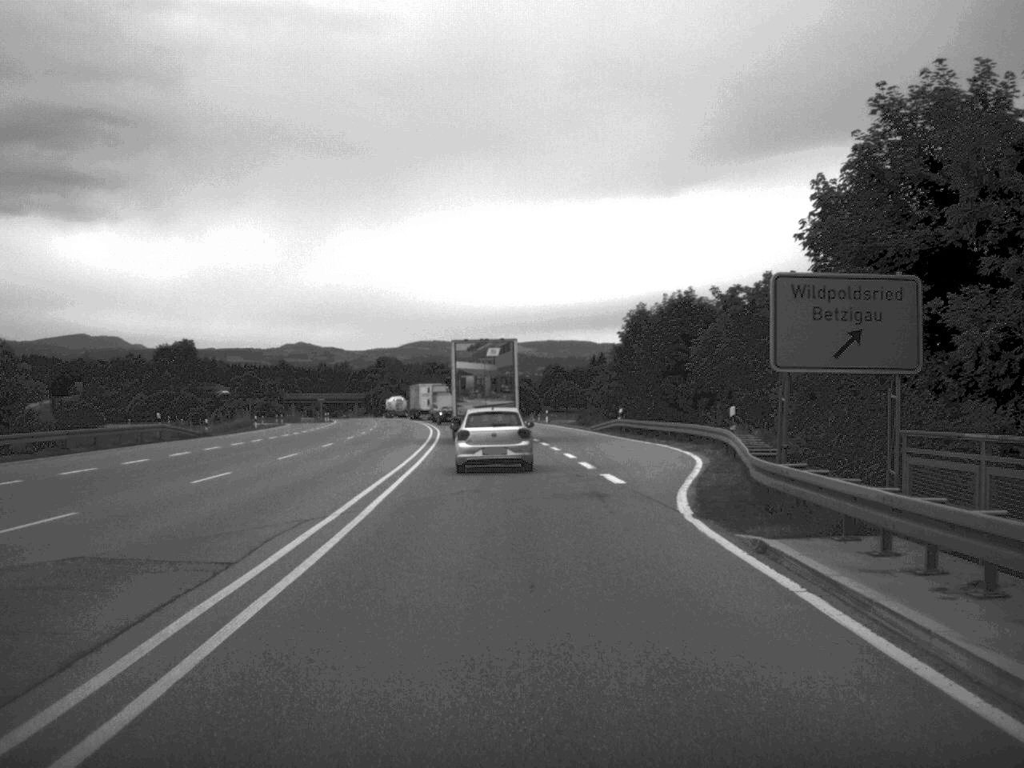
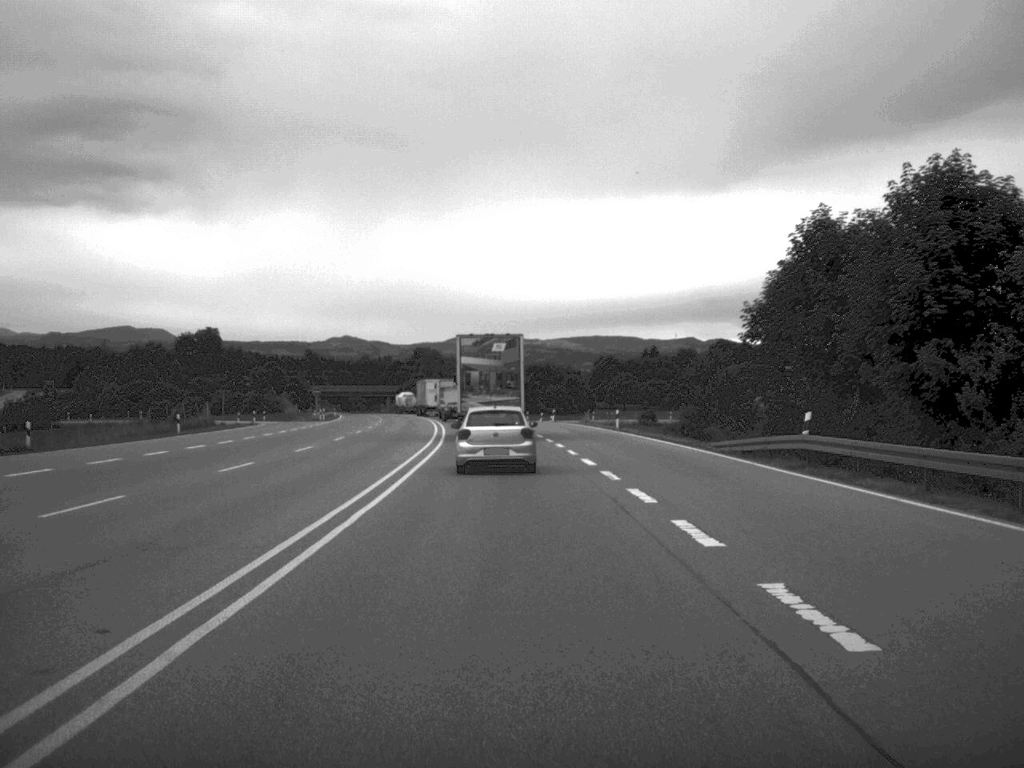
(-0.7, +33.2) m; -2°
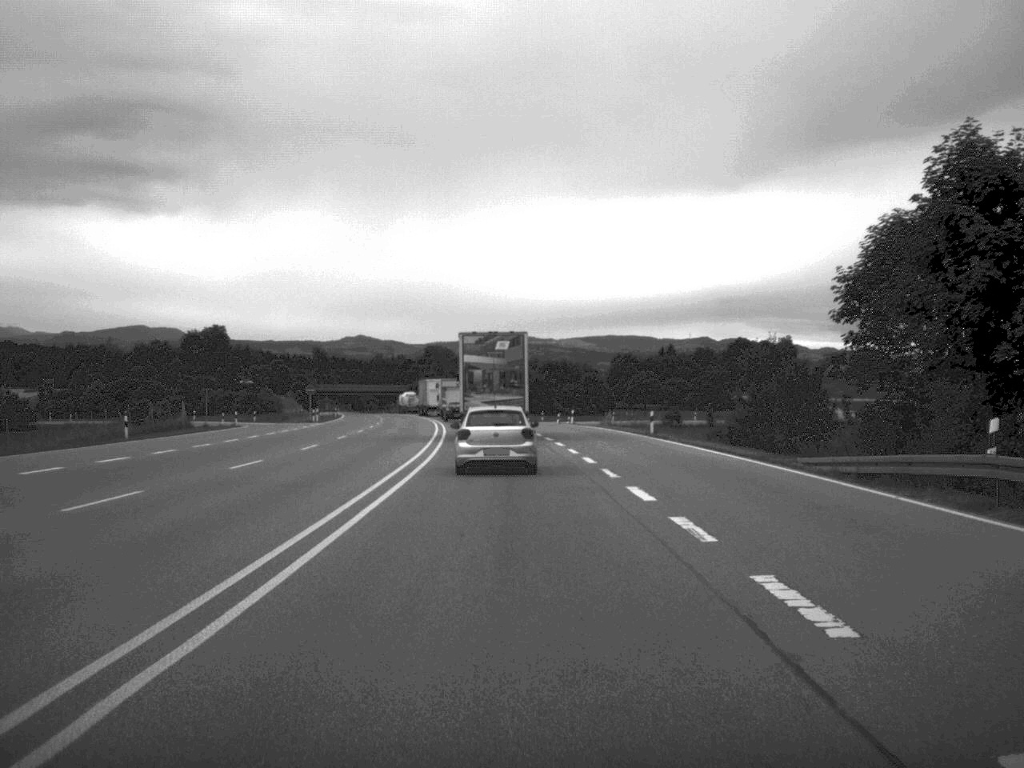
(-0.1, +10.9) m; -1°
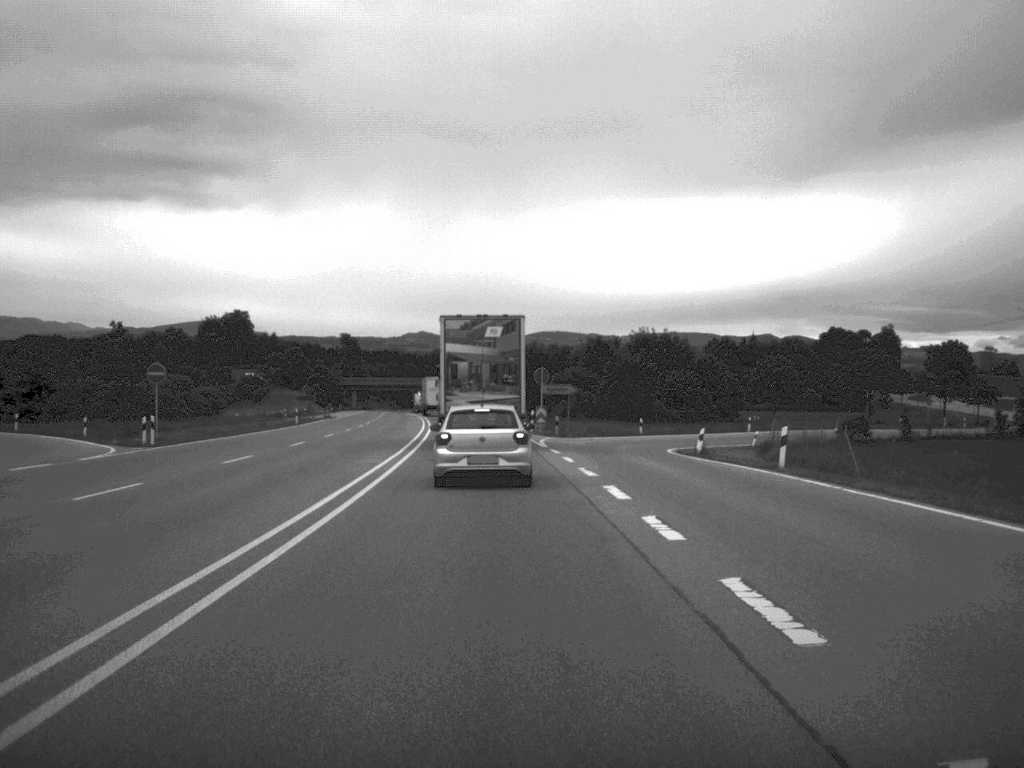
(-1.4, +57.6) m; -3°
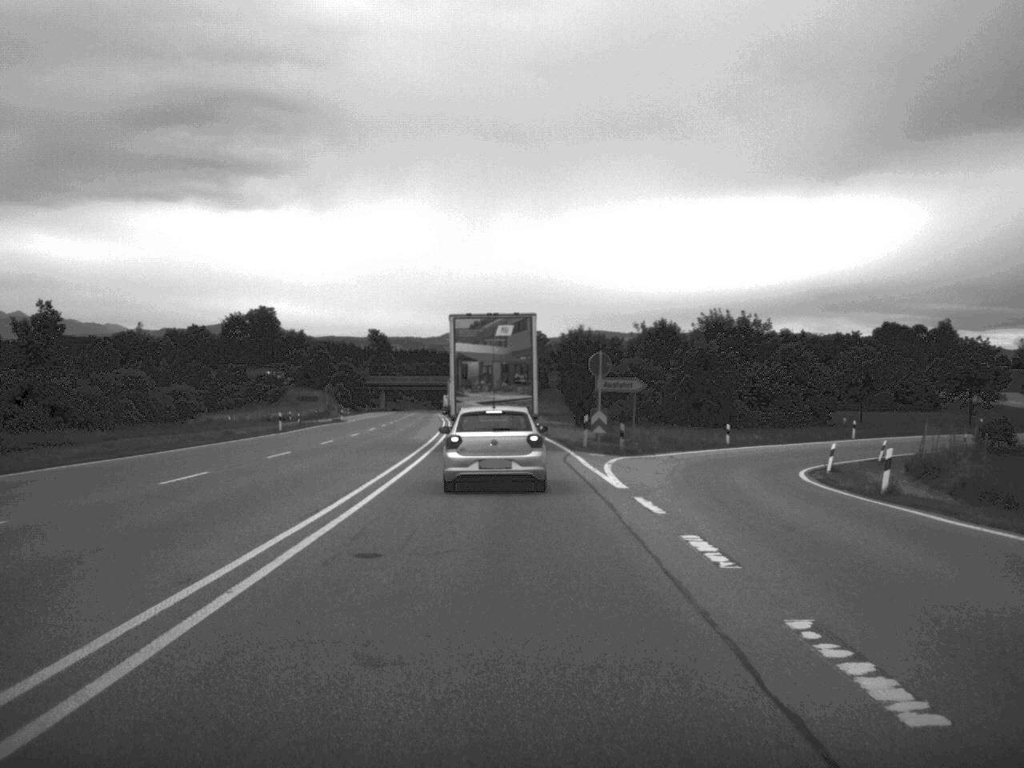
(-0.3, +19.4) m; -2°
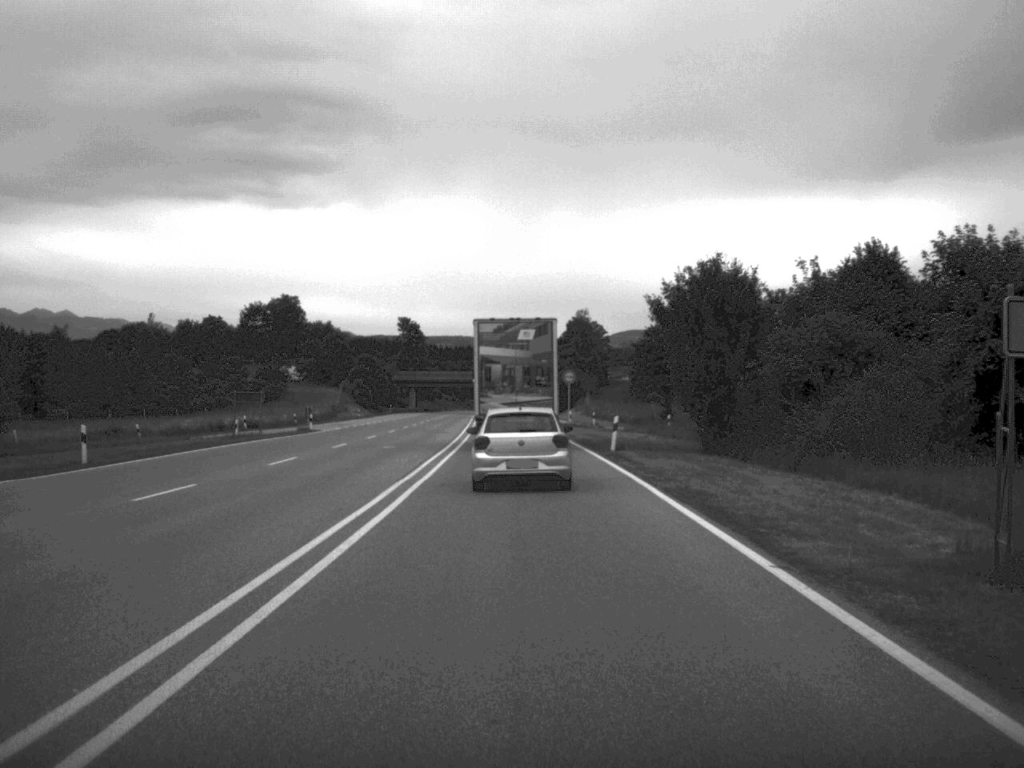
(-0.9, +38.9) m; -2°
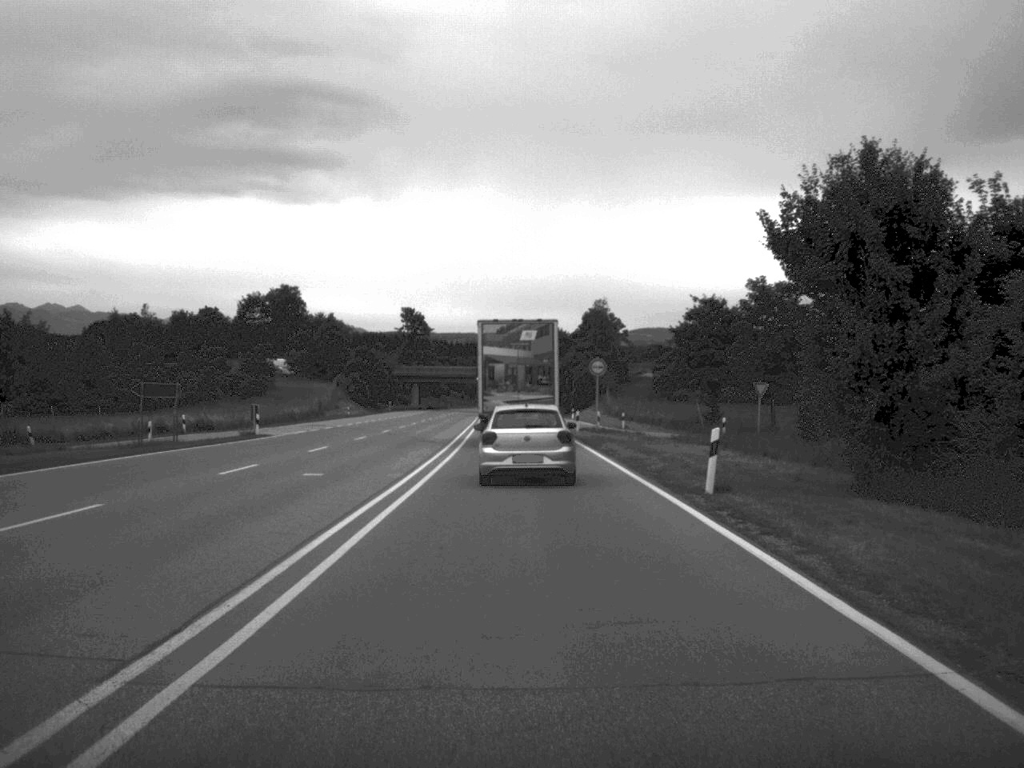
(-0.1, +17.9) m; -1°
